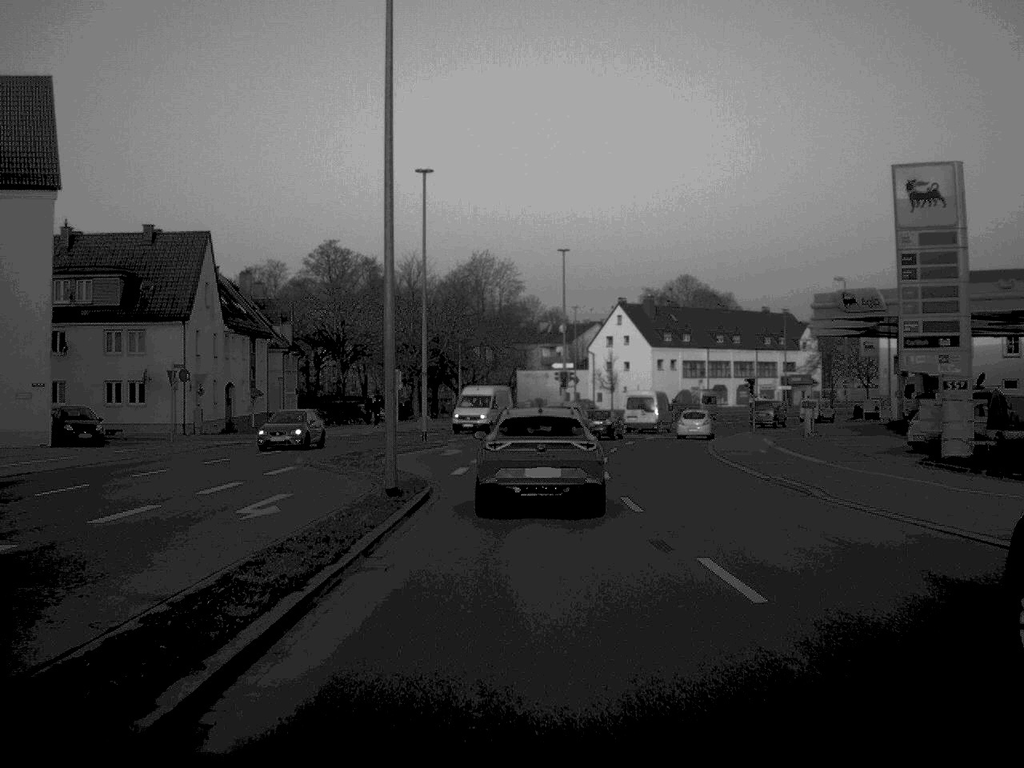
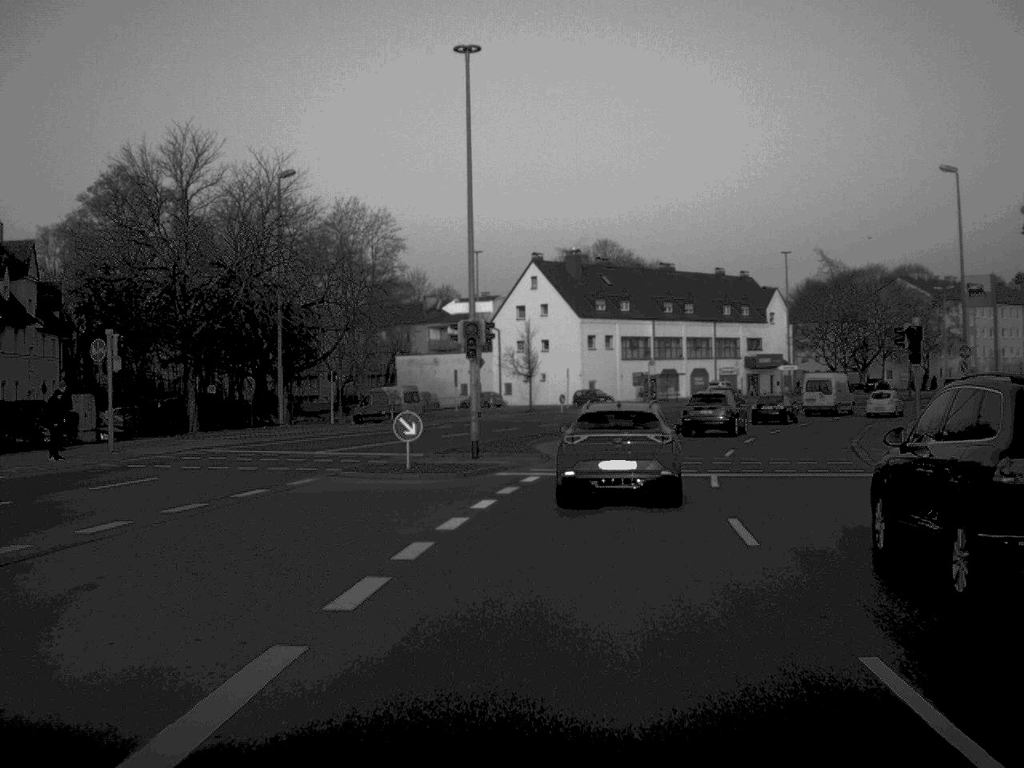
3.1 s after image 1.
(+0.8, +41.2) m; +5°
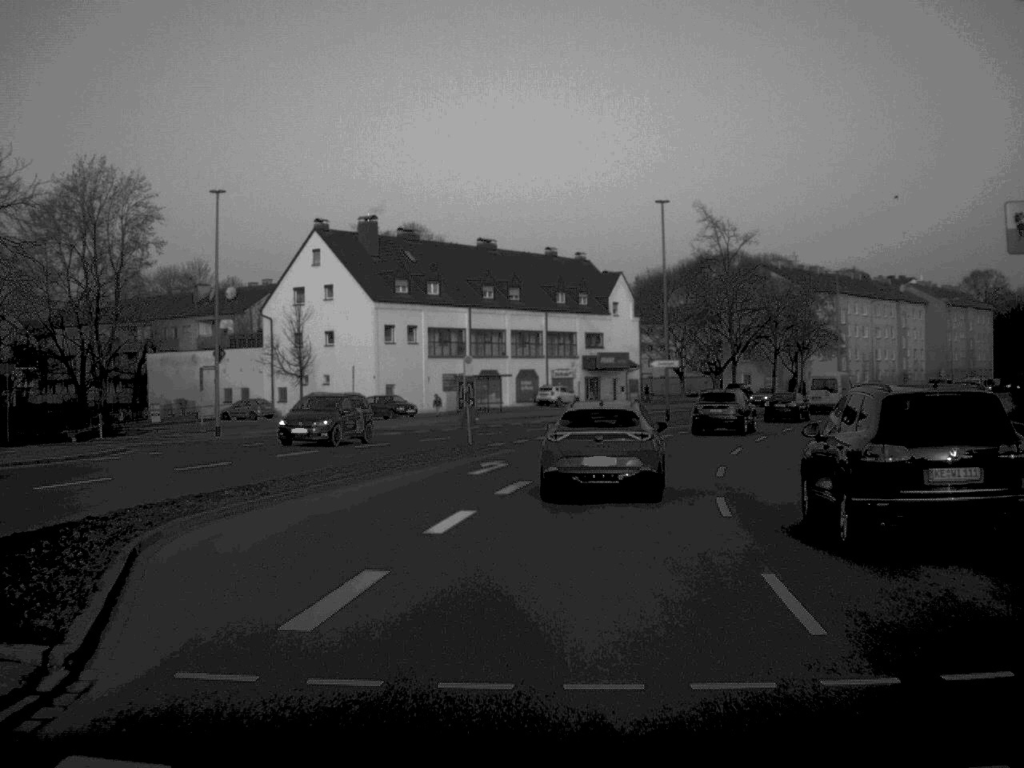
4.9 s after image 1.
(+1.9, +25.5) m; +9°
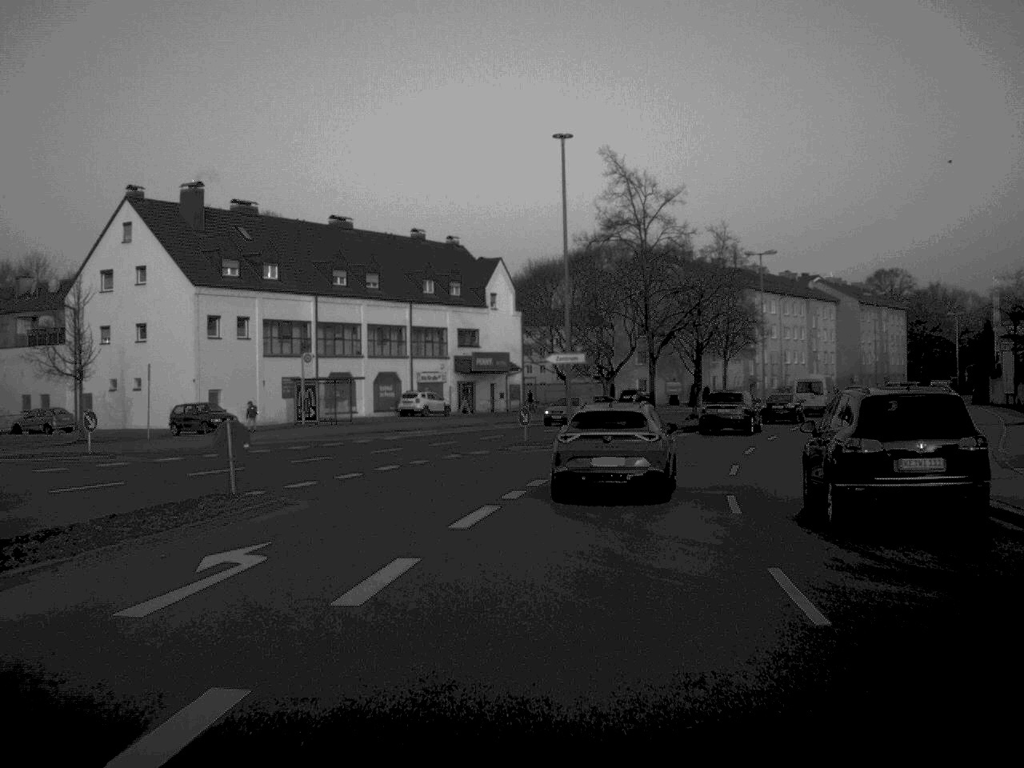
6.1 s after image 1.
(+0.8, +16.7) m; +6°
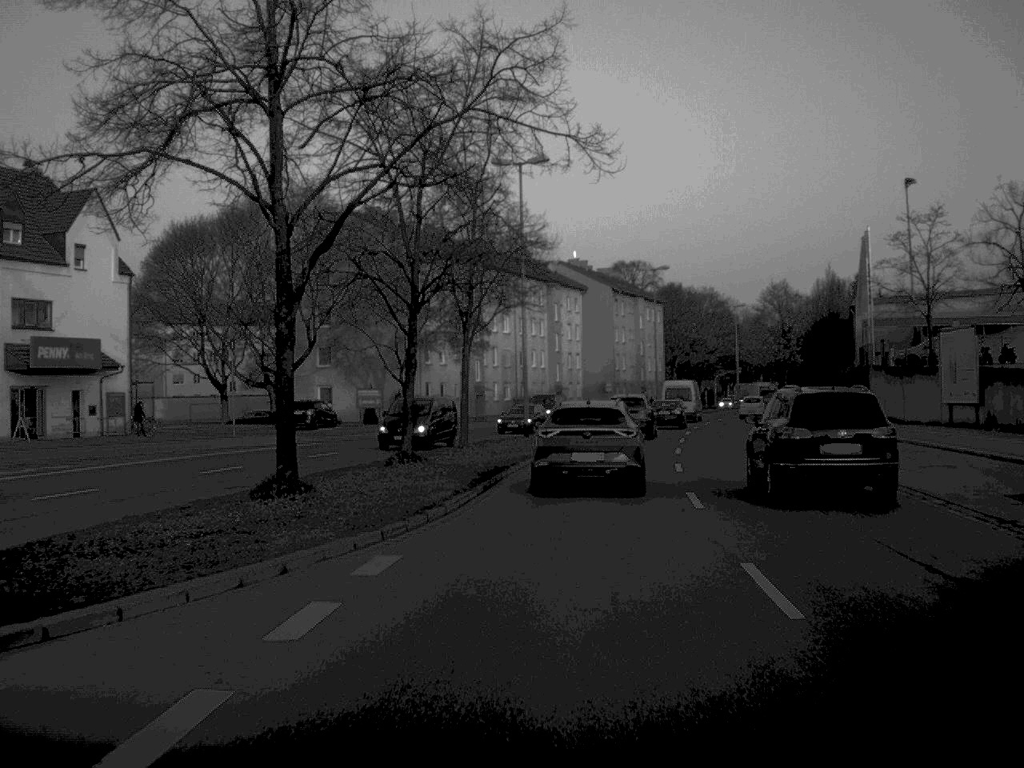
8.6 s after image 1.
(+4.1, +35.2) m; +13°
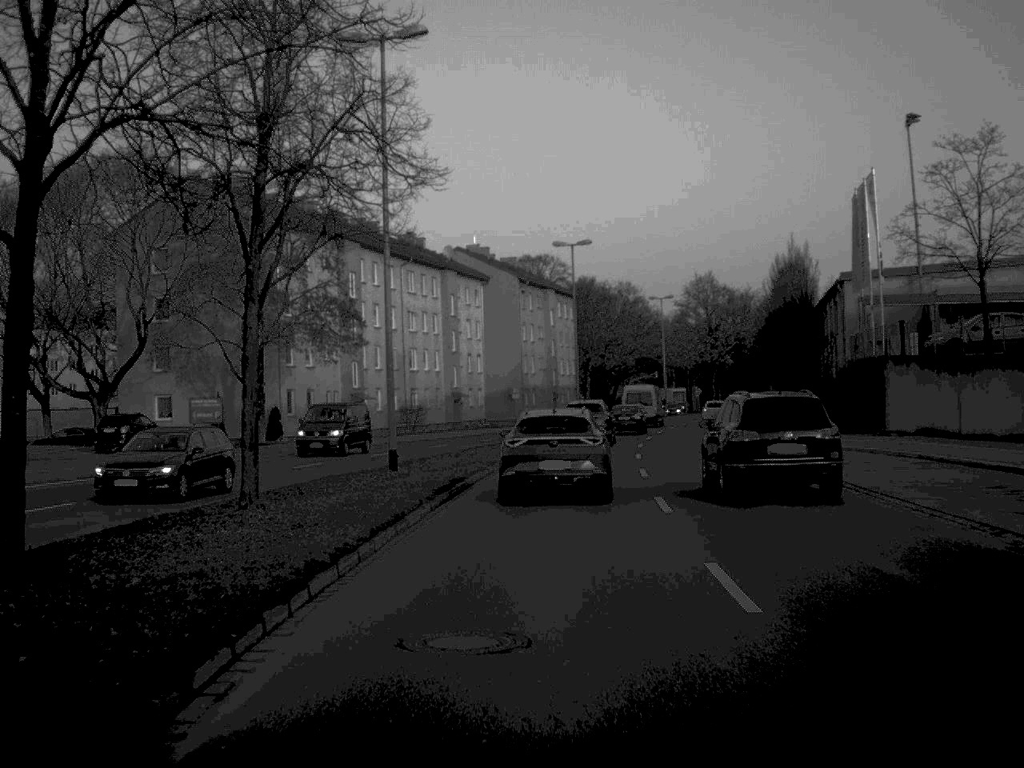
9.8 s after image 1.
(+0.7, +17.5) m; +4°
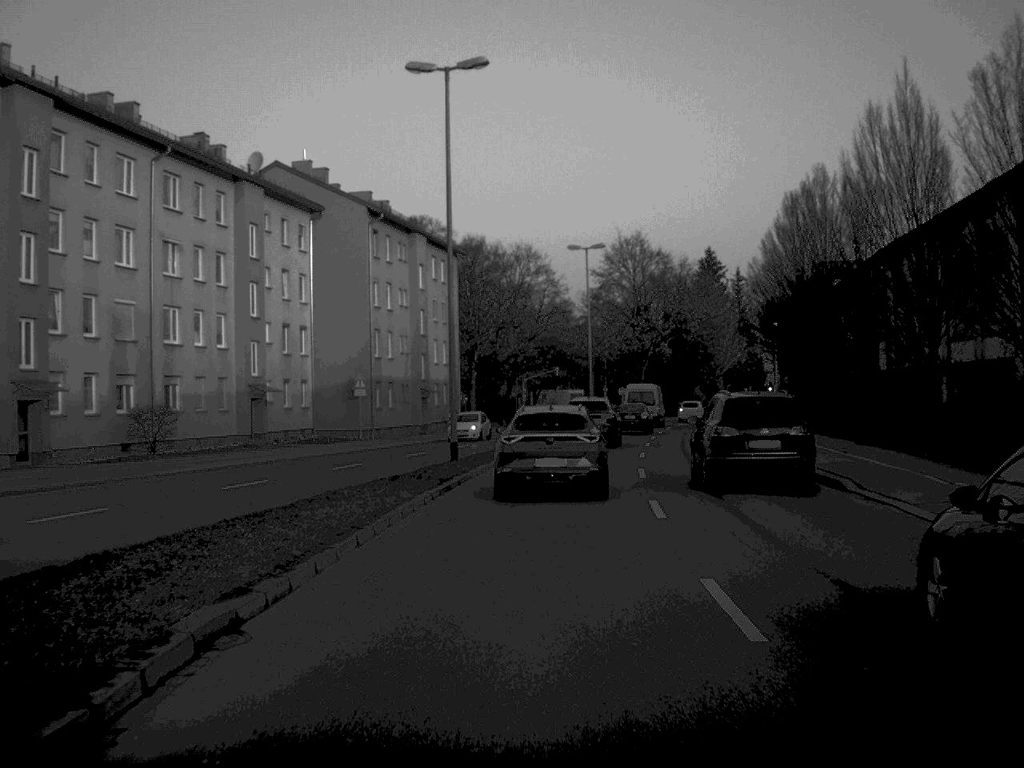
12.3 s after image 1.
(+1.6, +37.0) m; +5°
